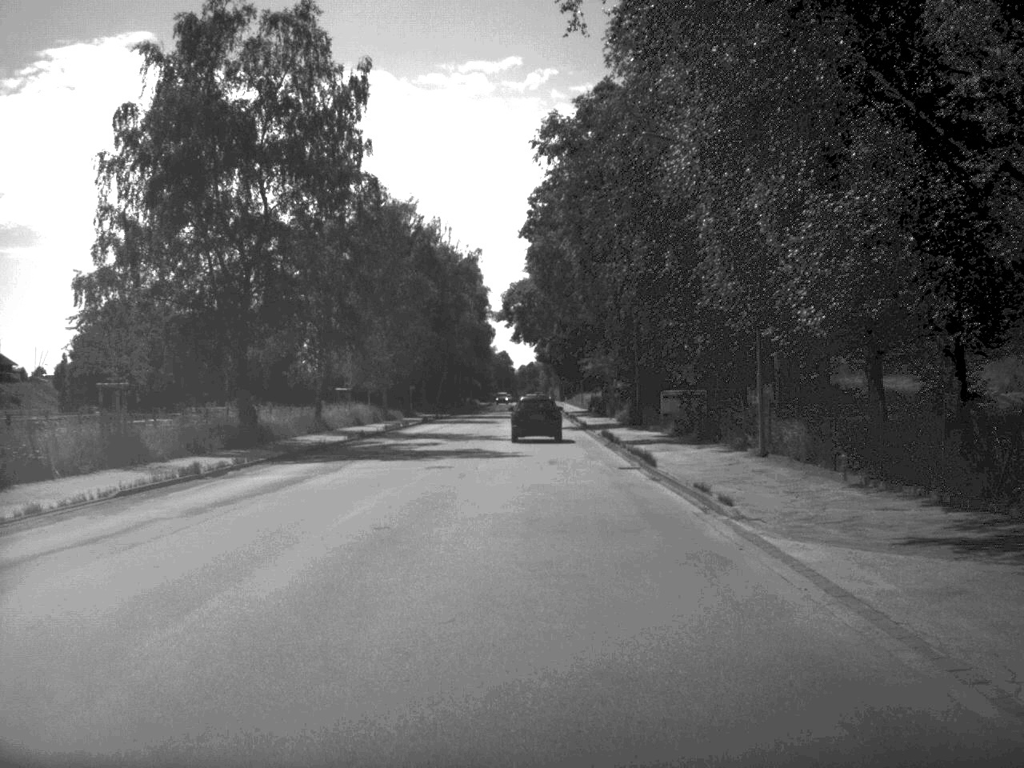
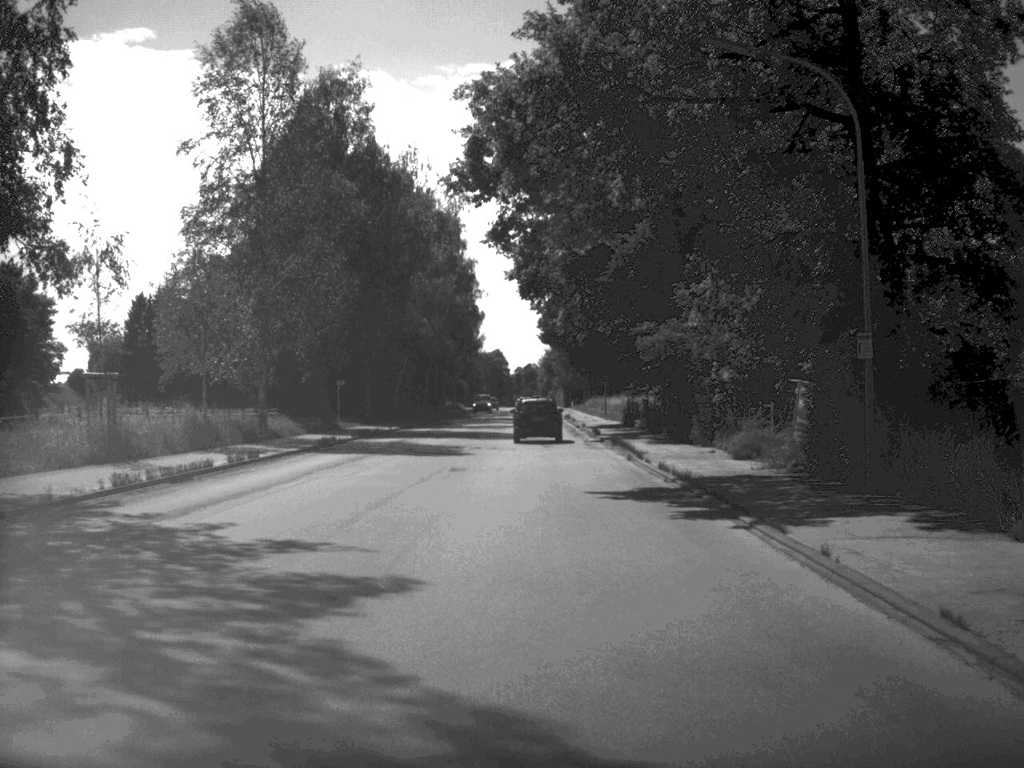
(-0.1, +41.8) m; 0°
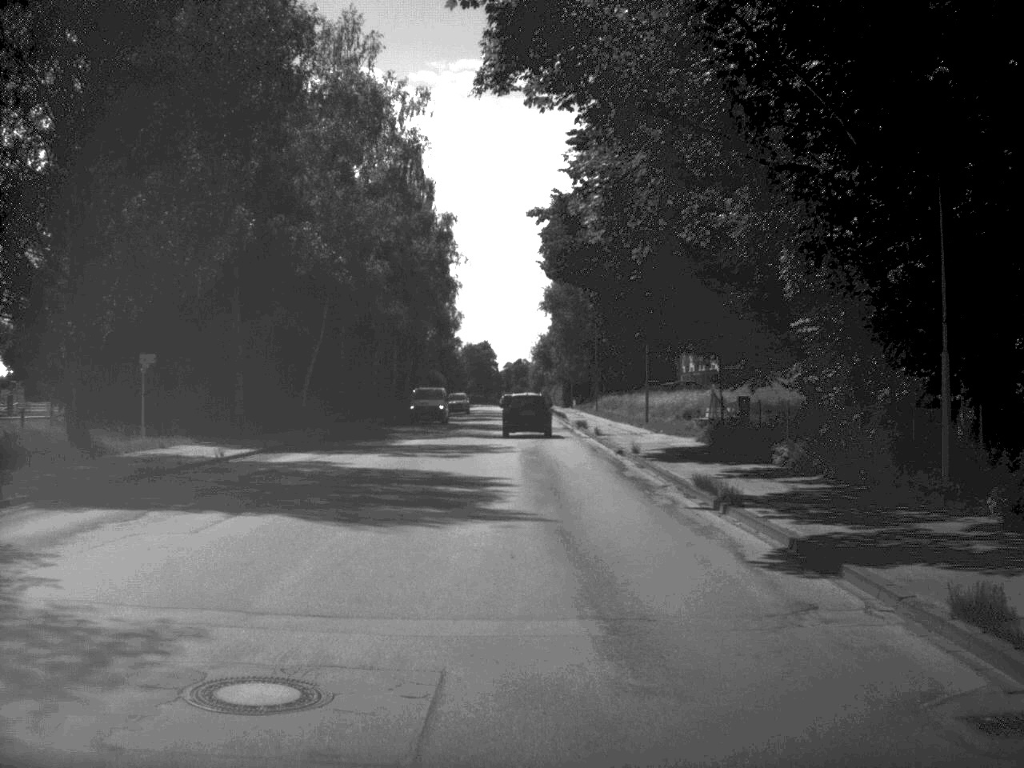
(0.0, +34.8) m; 0°
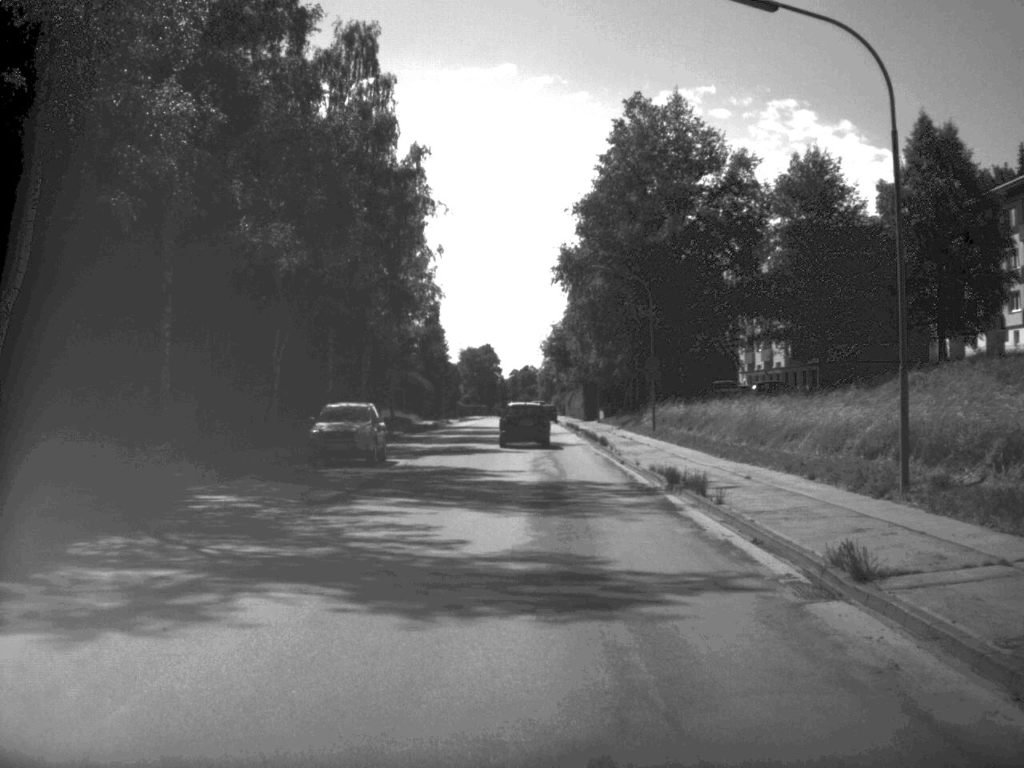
(-0.1, +35.5) m; -1°
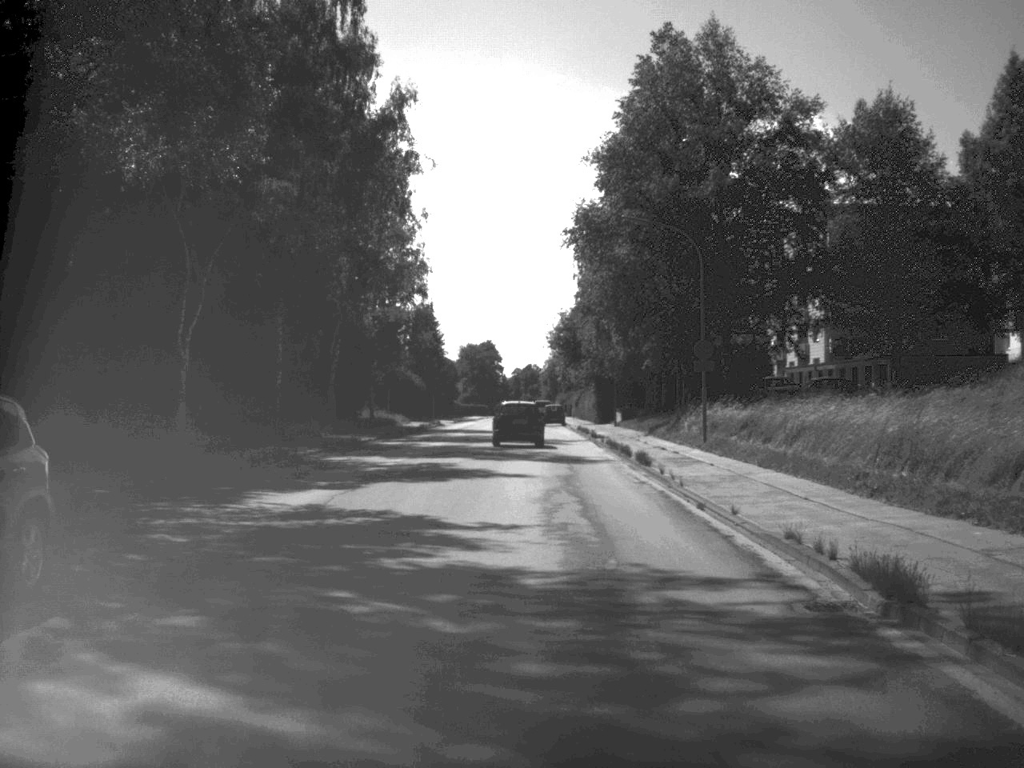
(0.0, +16.5) m; 0°
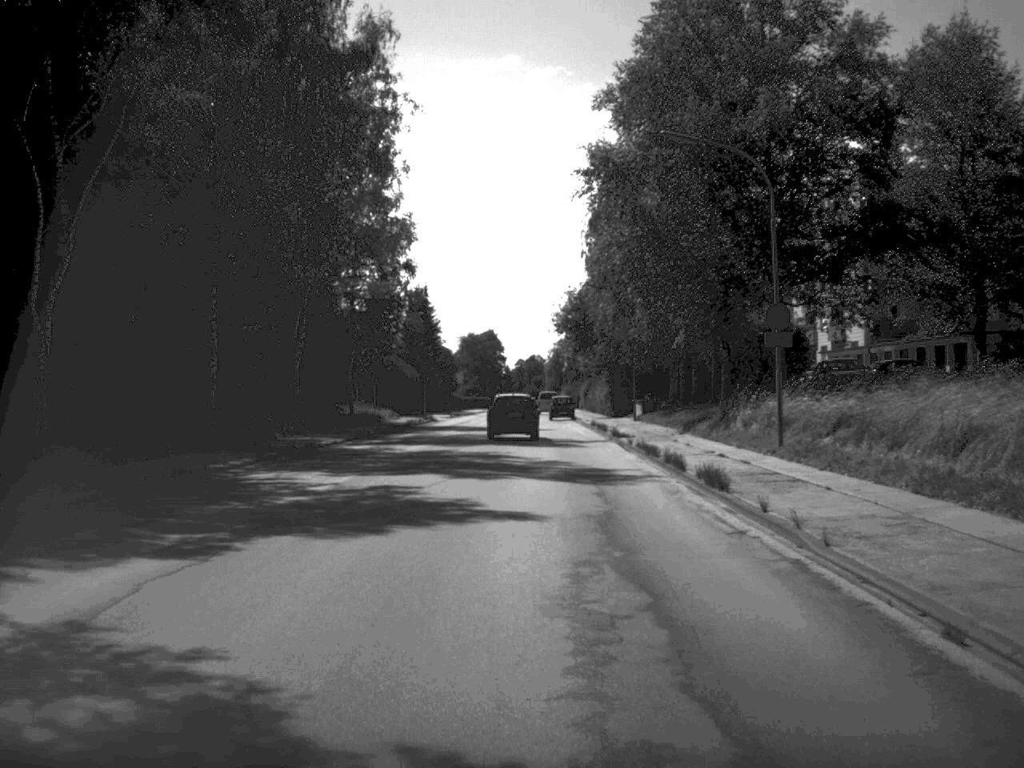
(0.0, +8.7) m; 0°
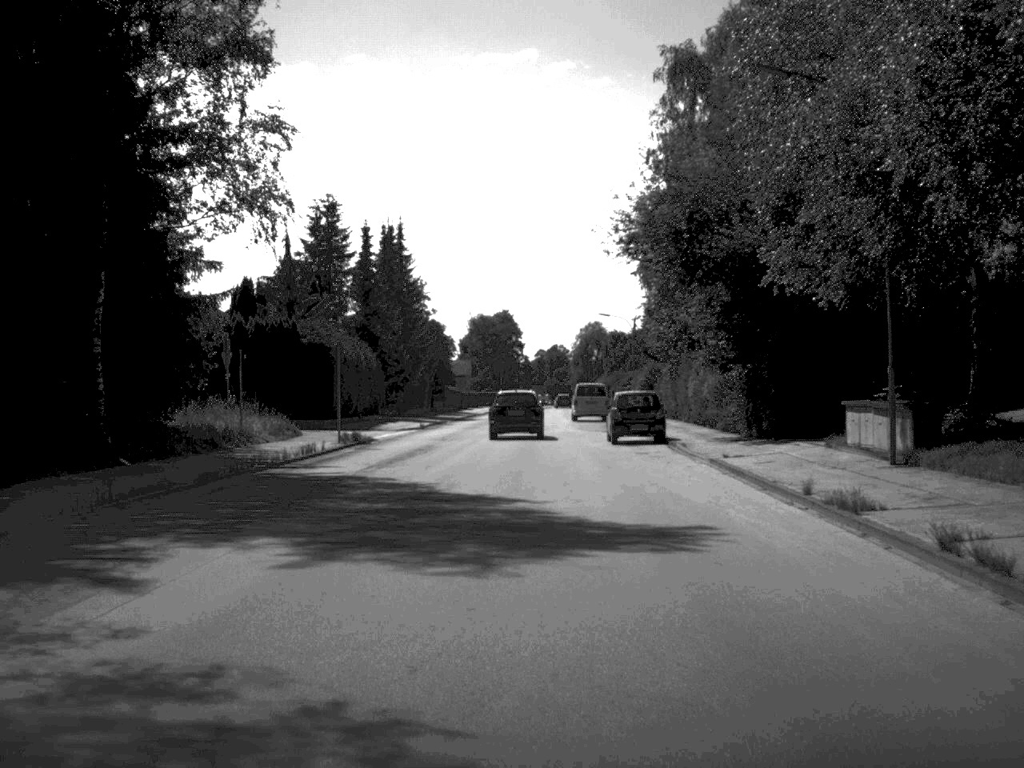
(-0.4, +43.7) m; -1°
